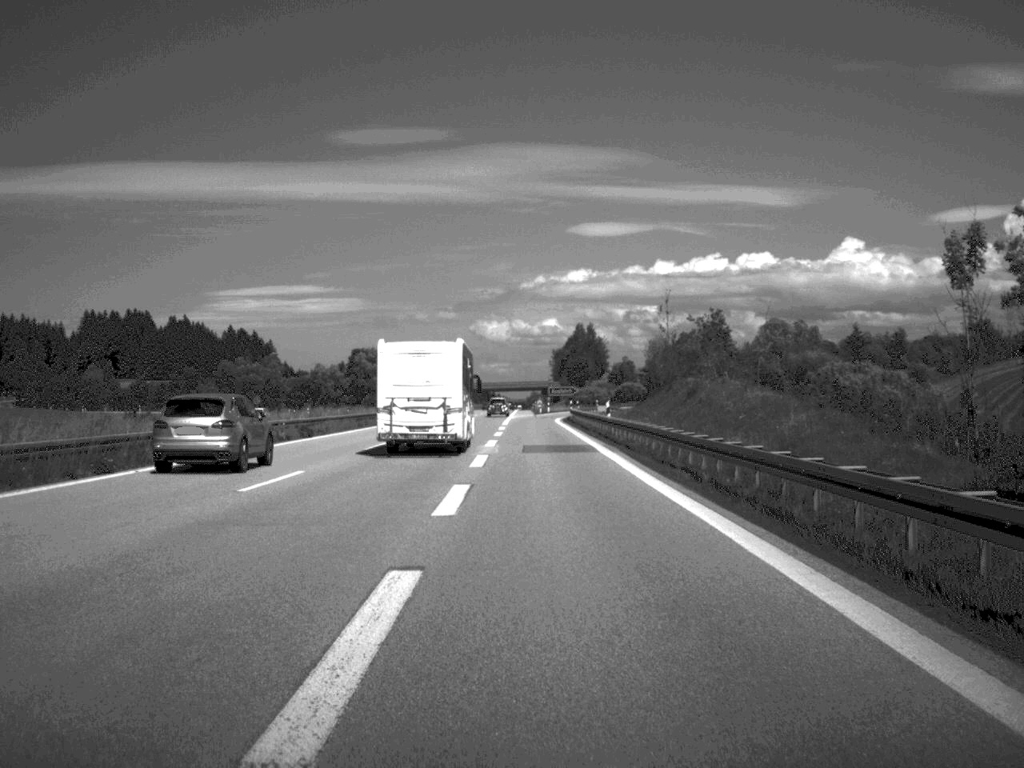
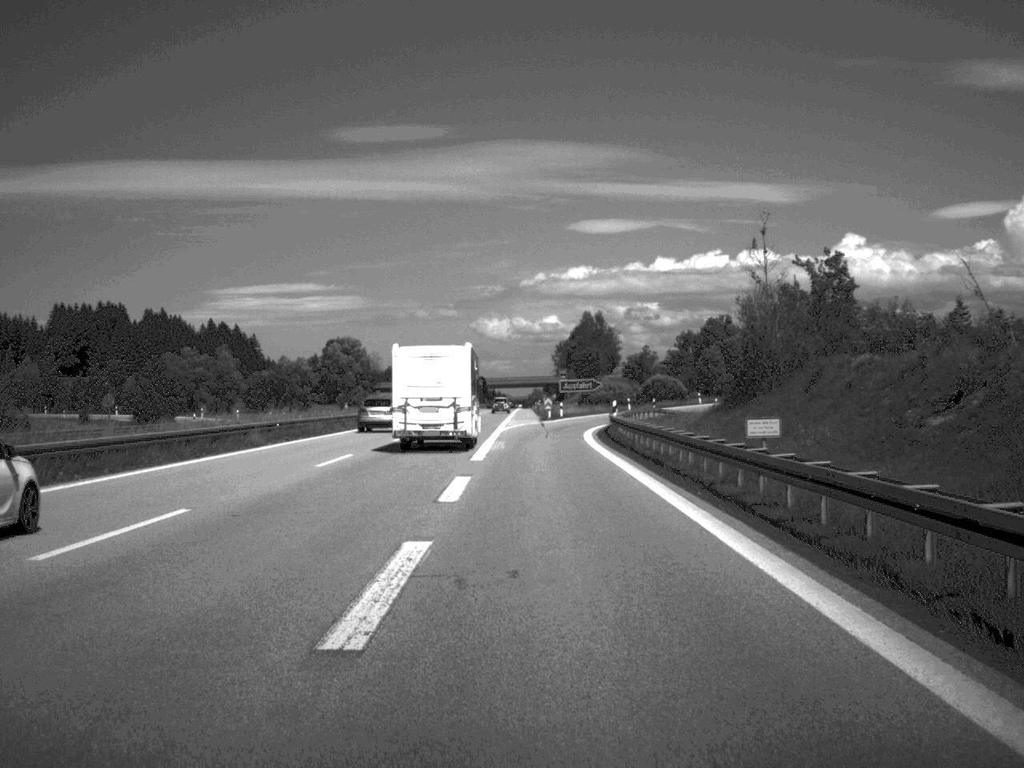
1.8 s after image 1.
(-0.1, +44.1) m; 0°
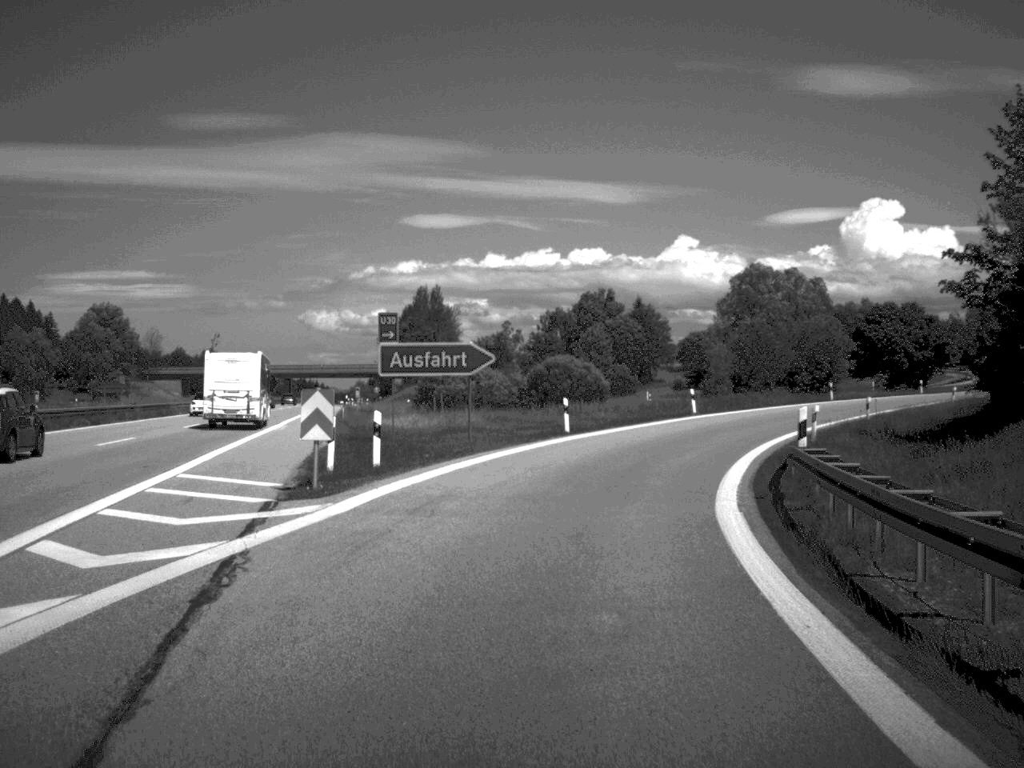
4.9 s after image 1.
(+1.9, +65.4) m; +8°
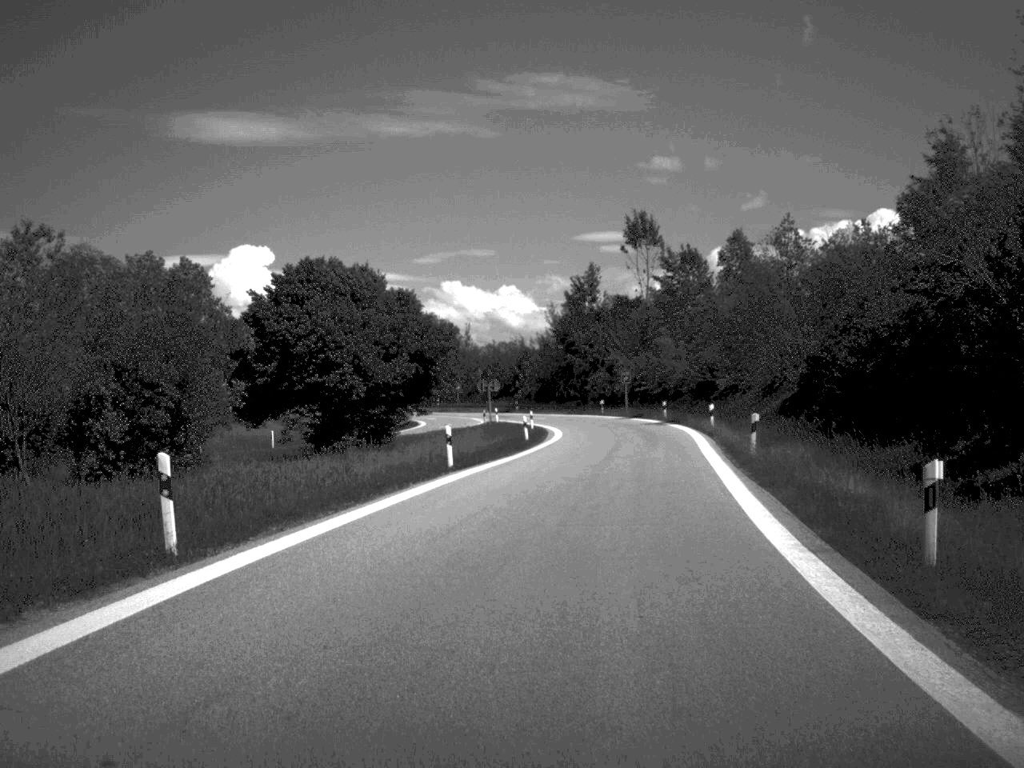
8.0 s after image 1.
(+14.0, +58.3) m; +28°
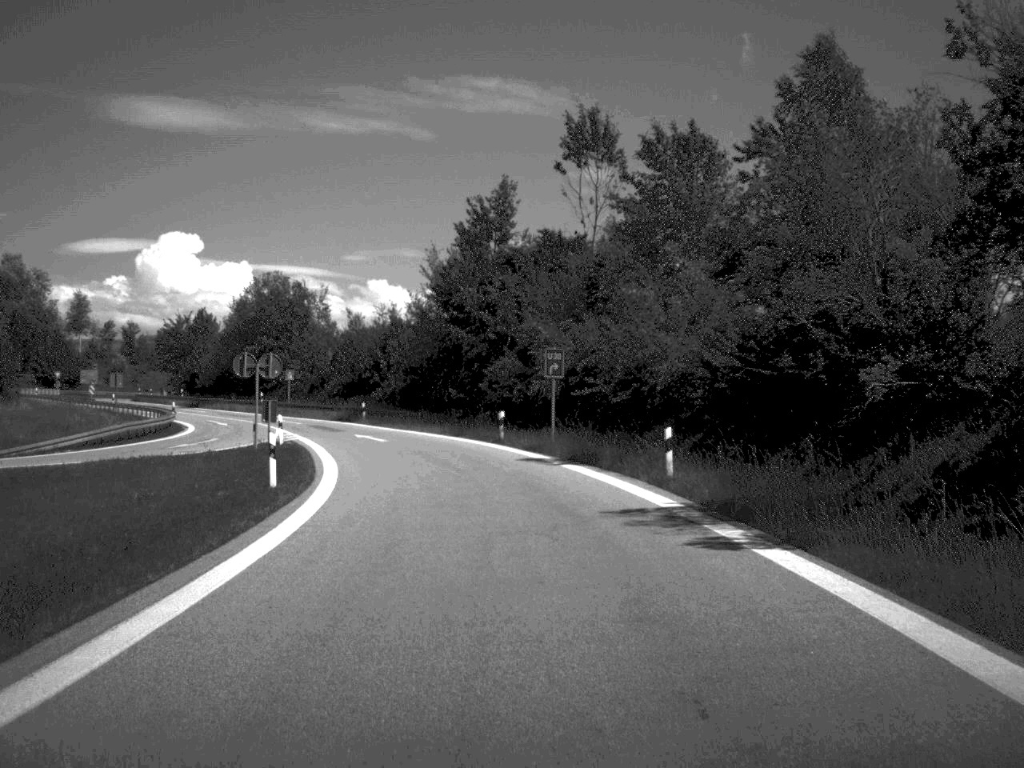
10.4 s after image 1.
(+3.2, +46.3) m; +3°
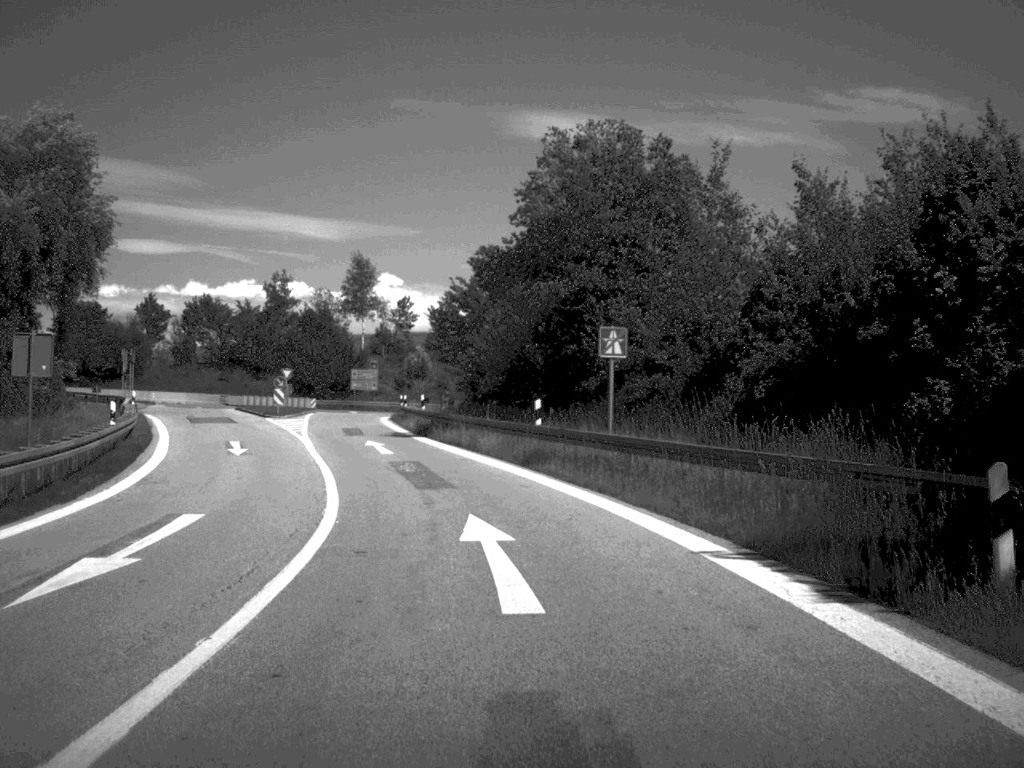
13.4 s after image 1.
(-8.6, +56.6) m; -19°
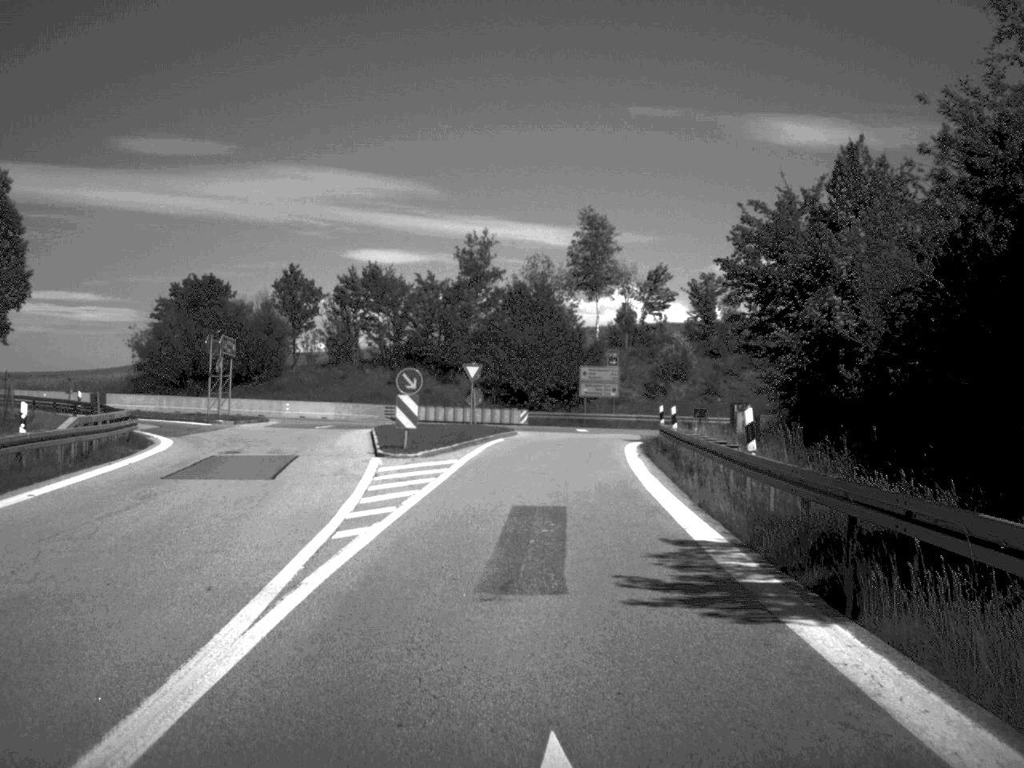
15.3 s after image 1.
(-3.6, +32.6) m; -11°
